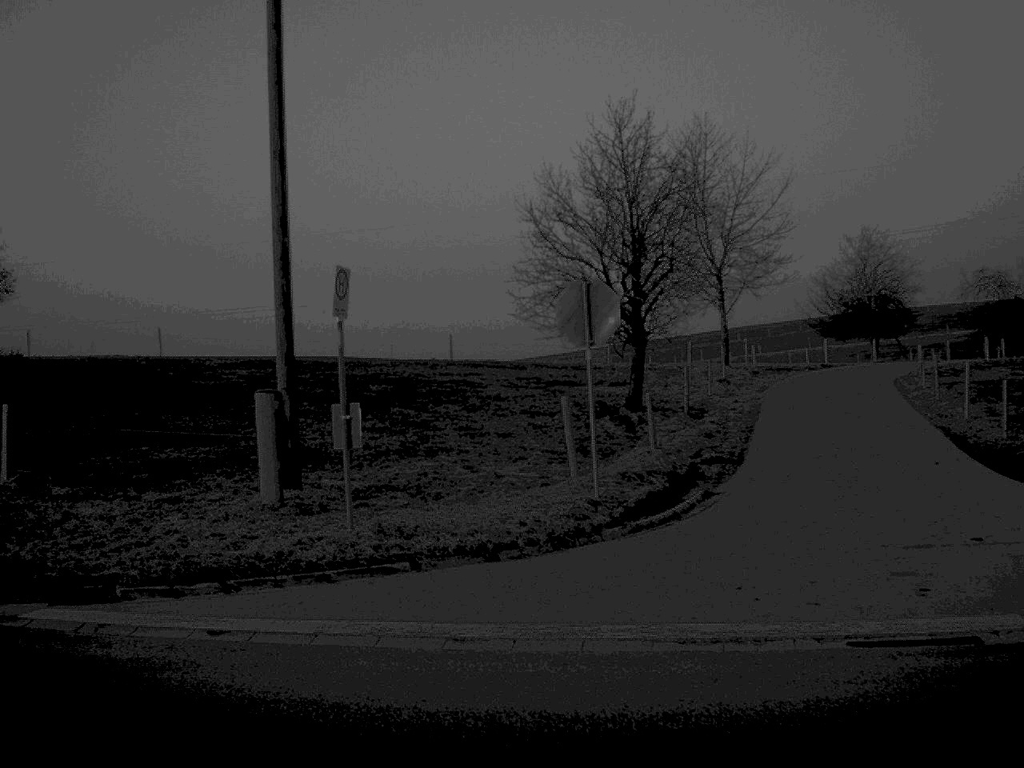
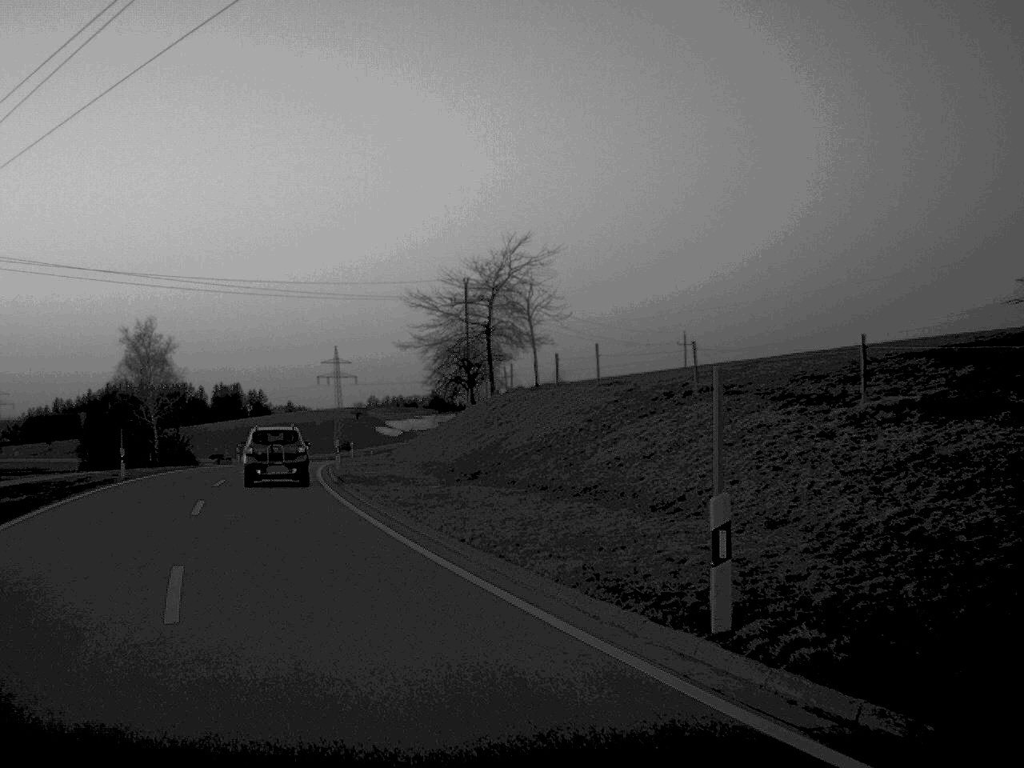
(-6.2, +8.1) m; -63°
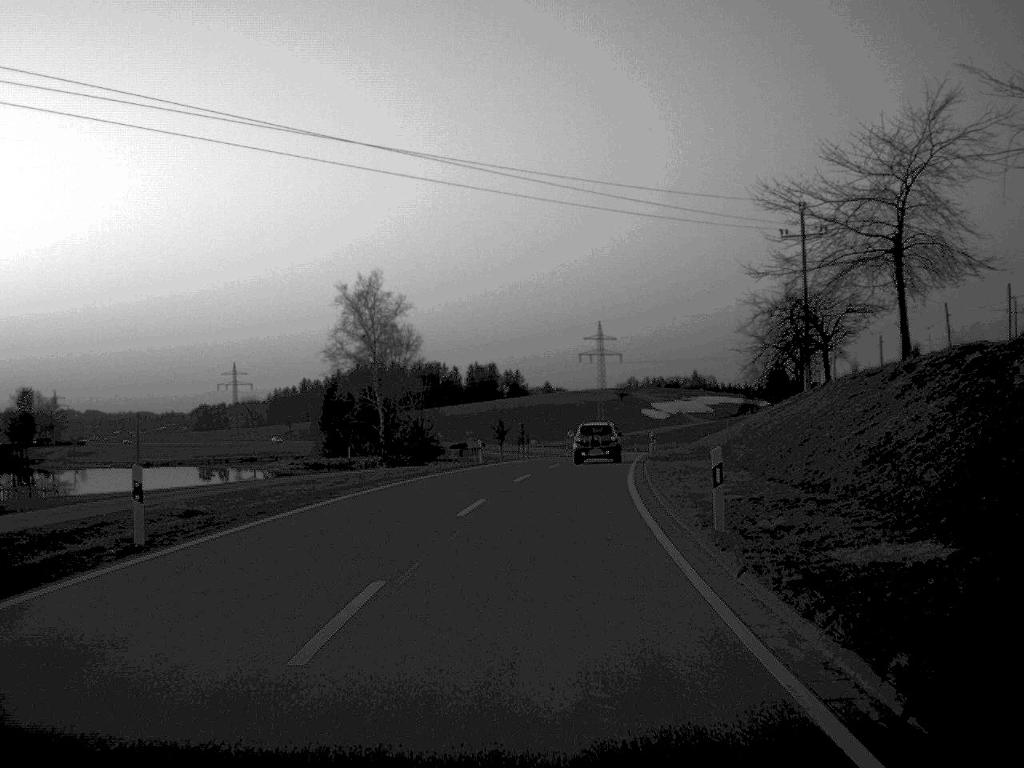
(-4.7, +26.3) m; -10°
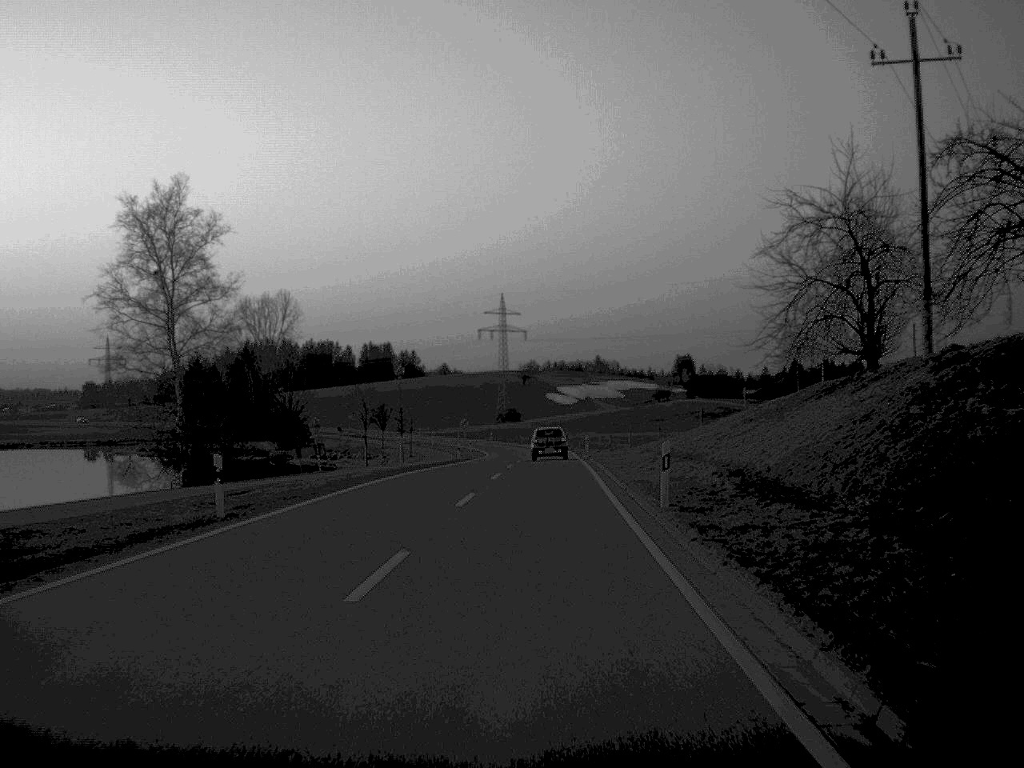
(+1.3, +33.4) m; +5°
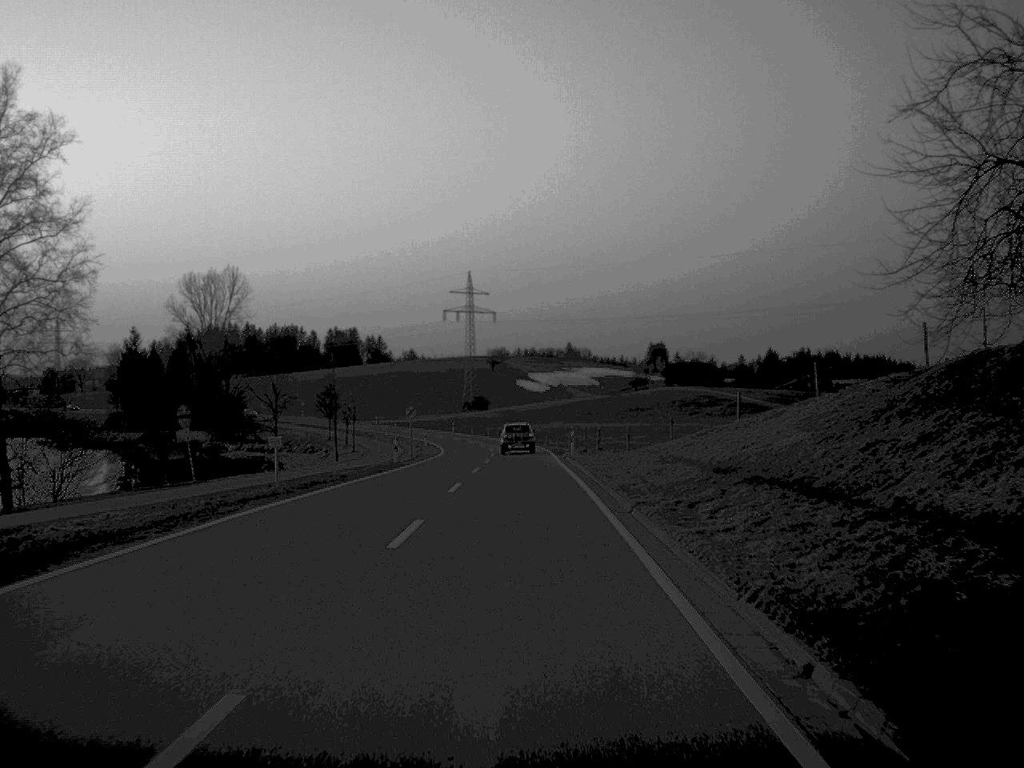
(+0.3, +20.1) m; +1°
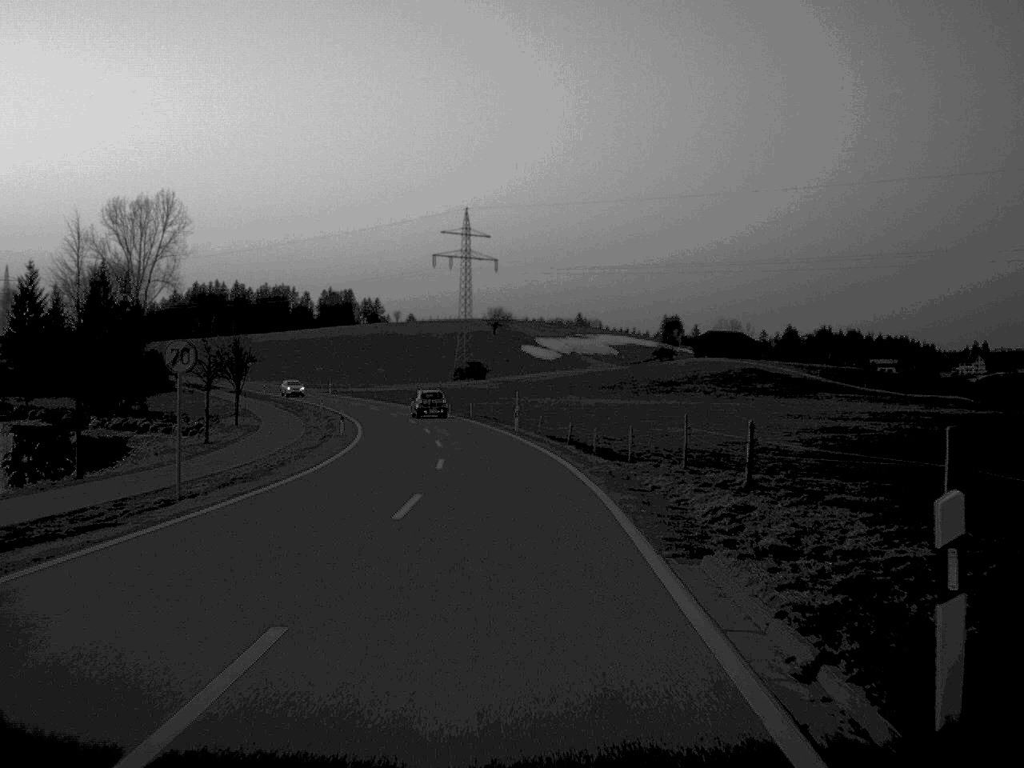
(+0.1, +46.7) m; 0°
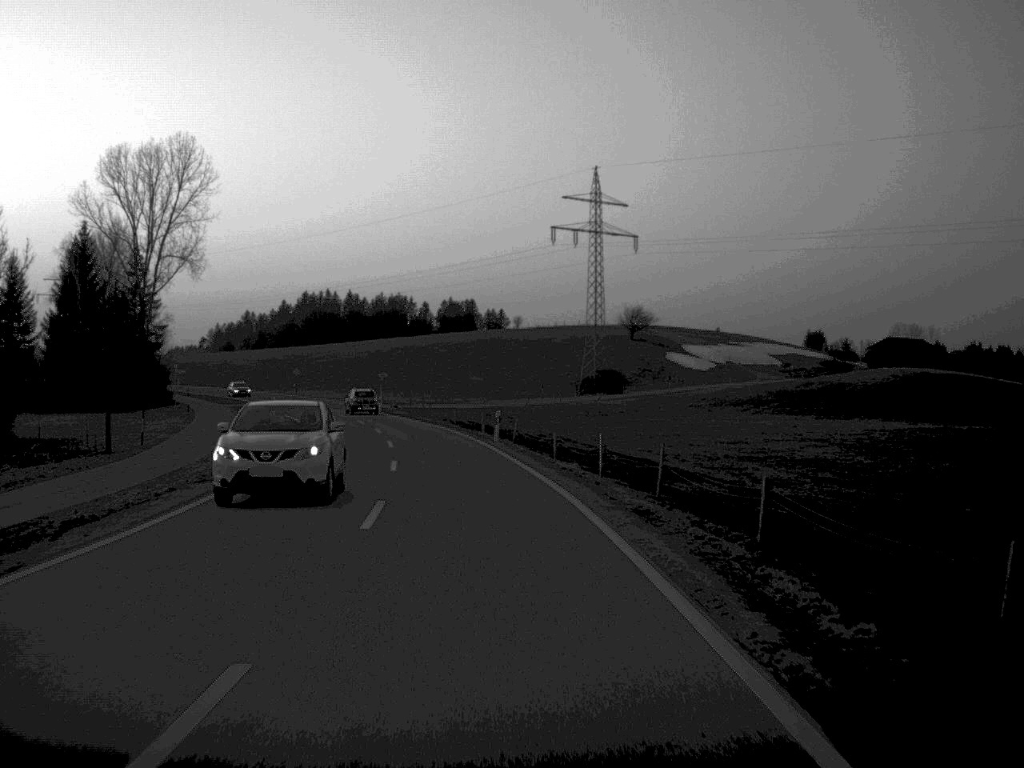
(-2.0, +49.4) m; -6°
